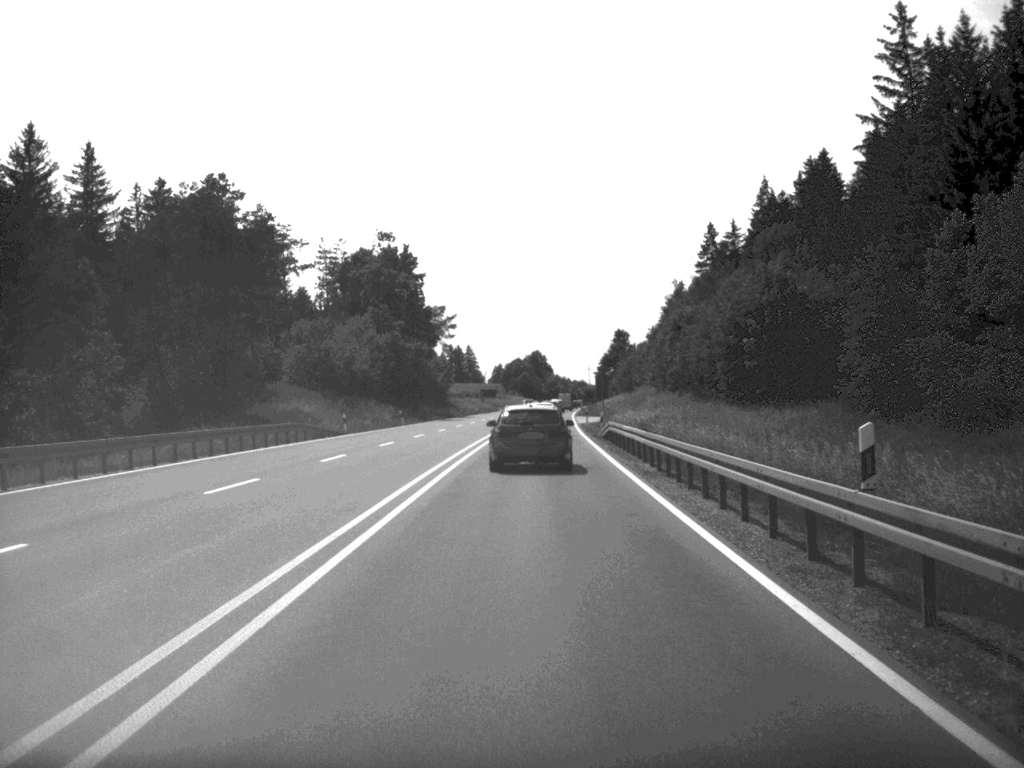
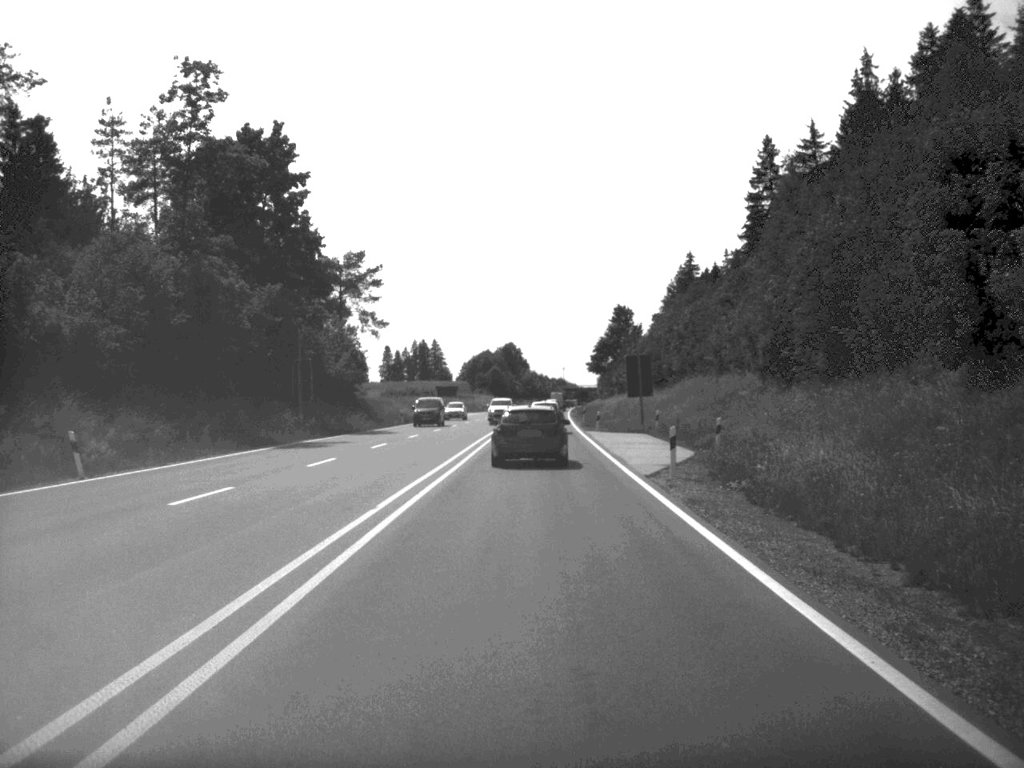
(+0.6, +61.4) m; +1°
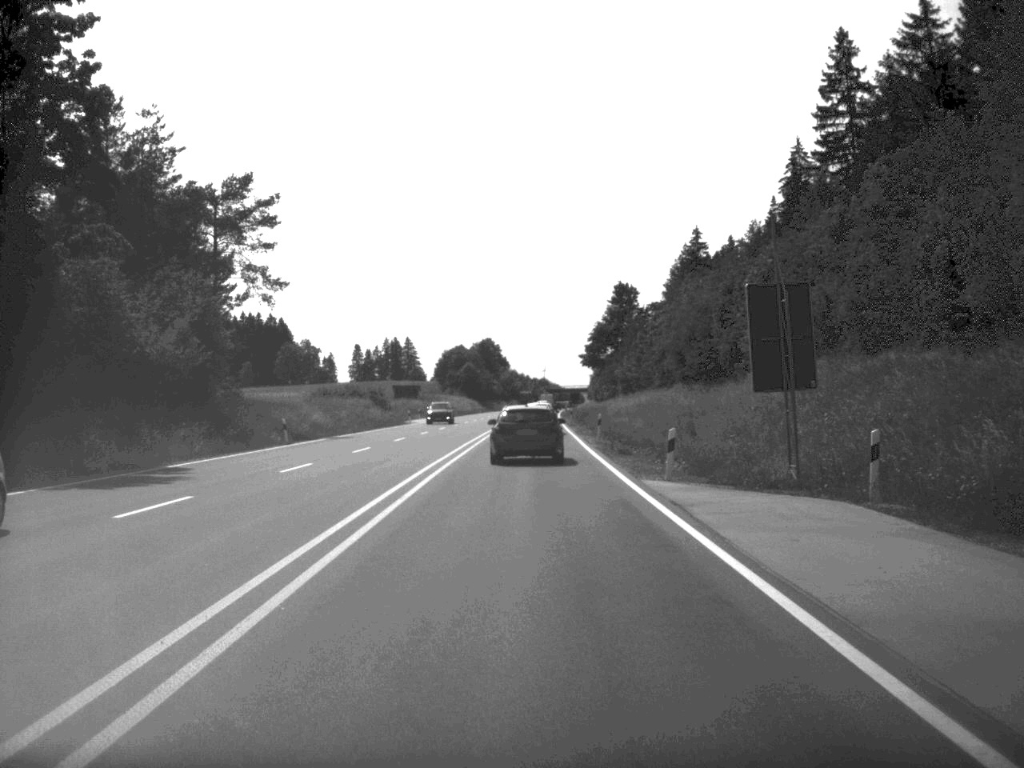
(+0.3, +37.6) m; +1°
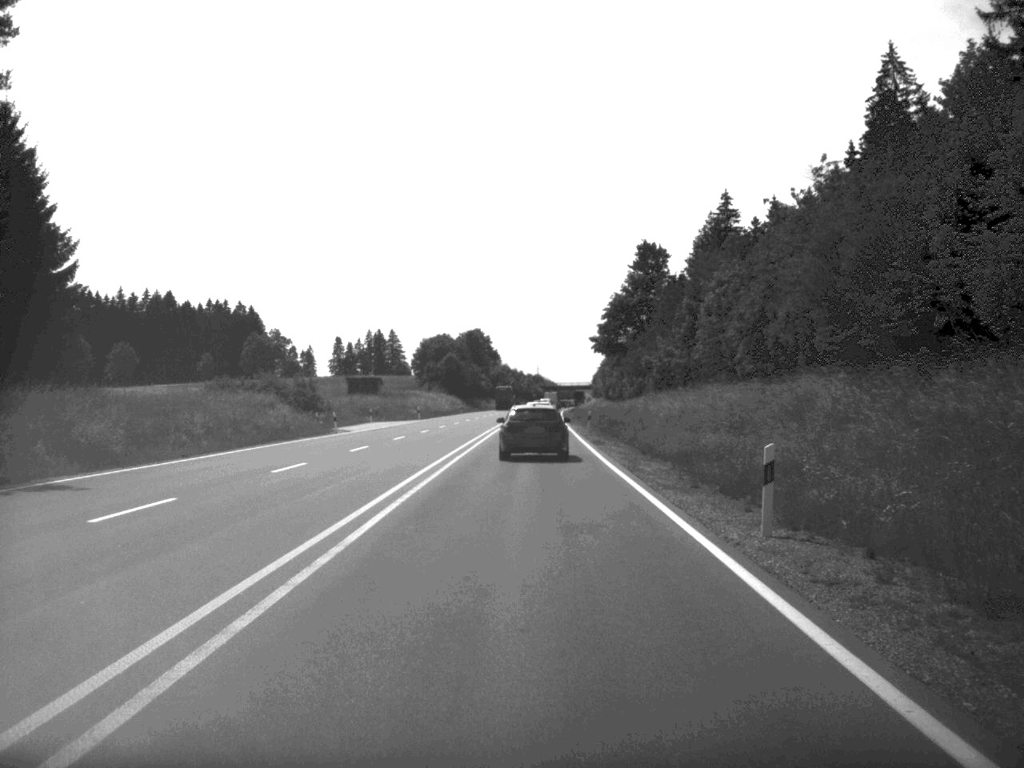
(+0.1, +36.7) m; 0°
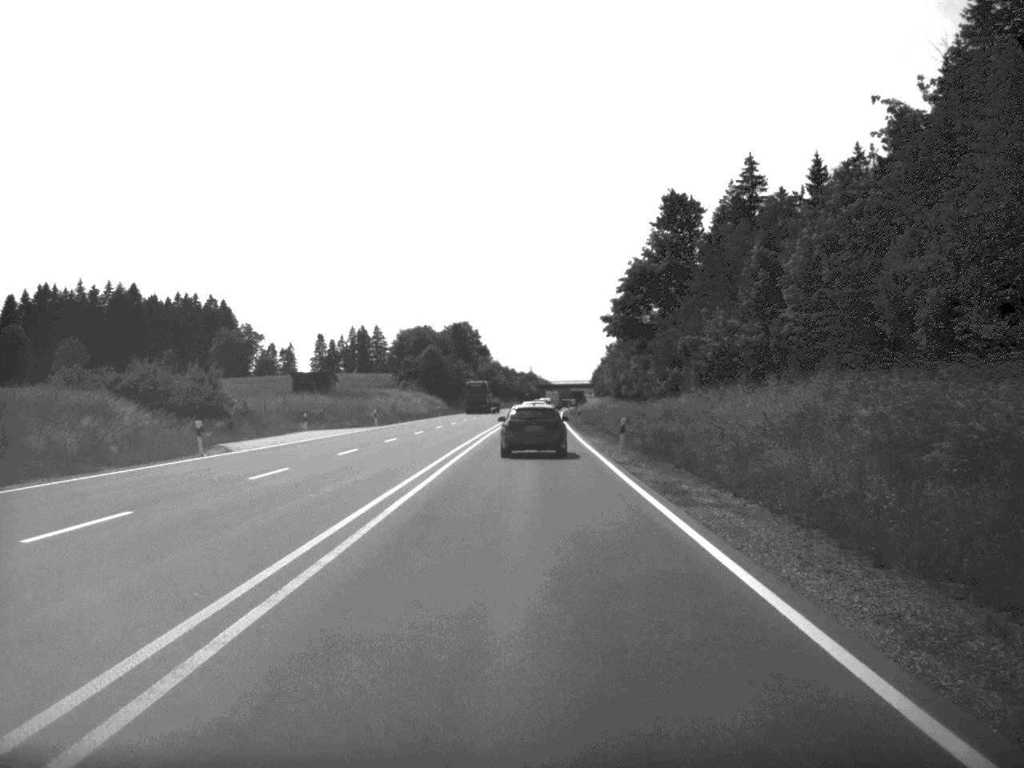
(+0.1, +26.0) m; 0°
